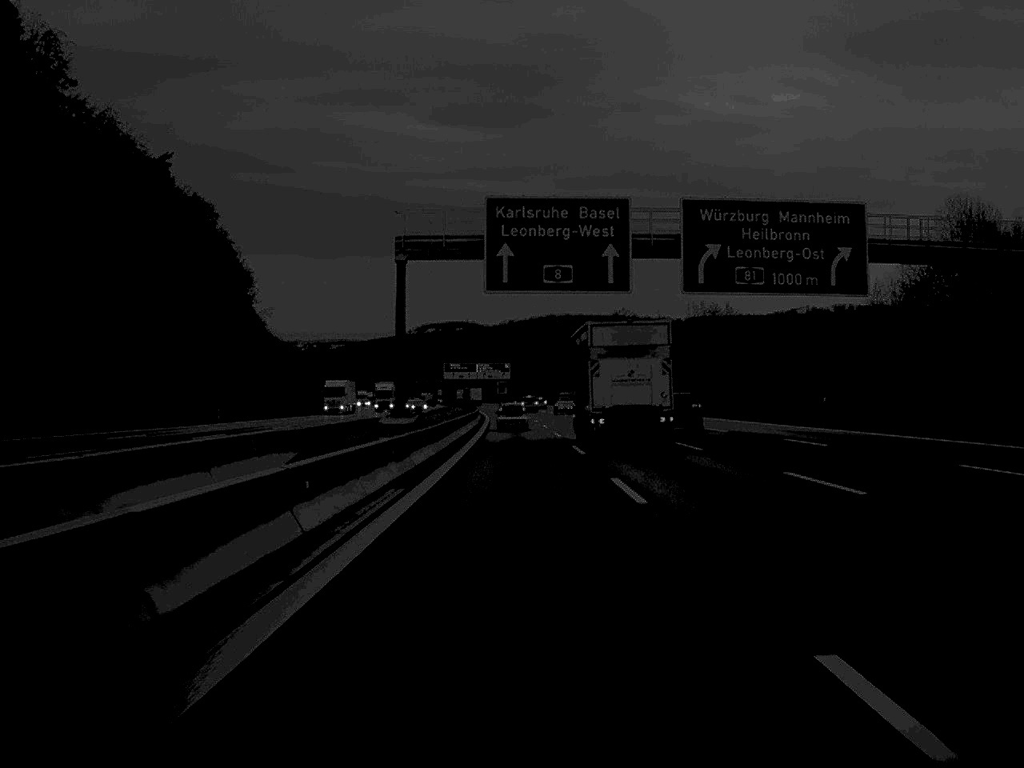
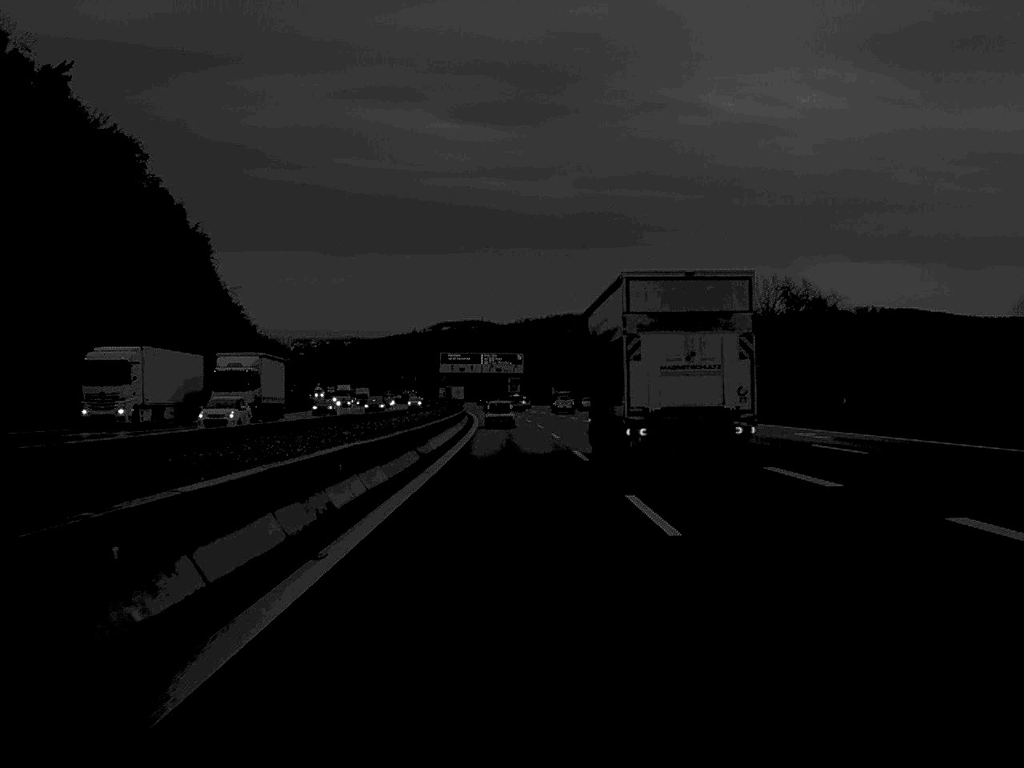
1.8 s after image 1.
(-0.3, +58.6) m; -1°
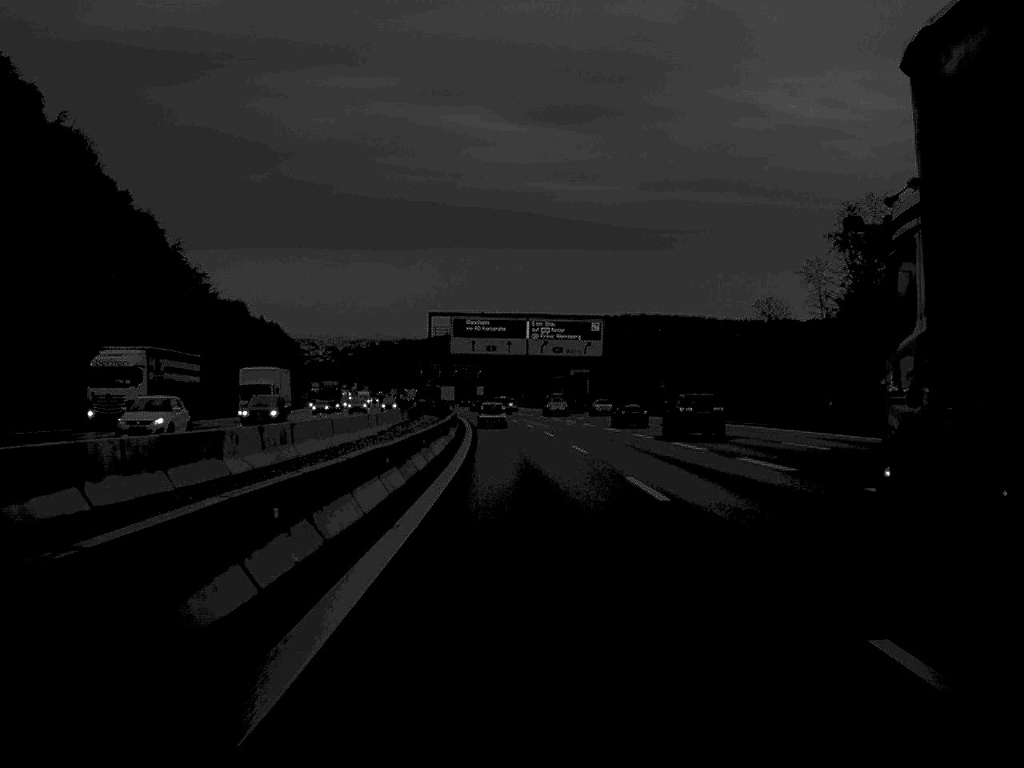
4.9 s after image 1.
(-2.6, +101.5) m; -2°
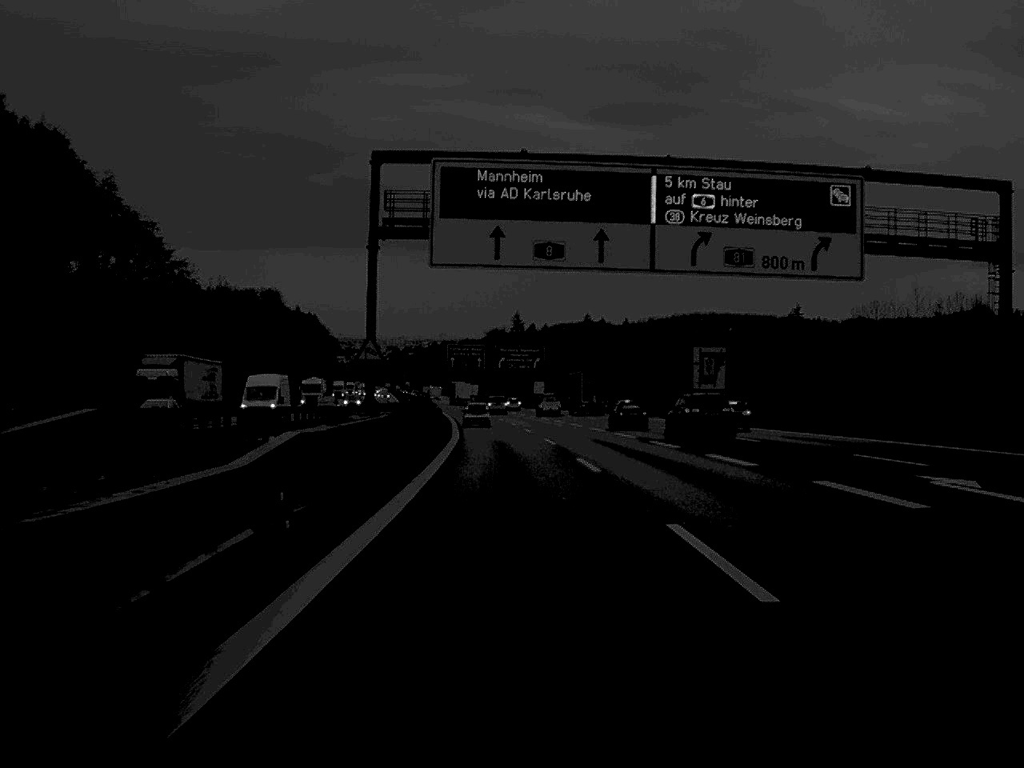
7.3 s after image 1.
(-2.0, +81.3) m; -3°
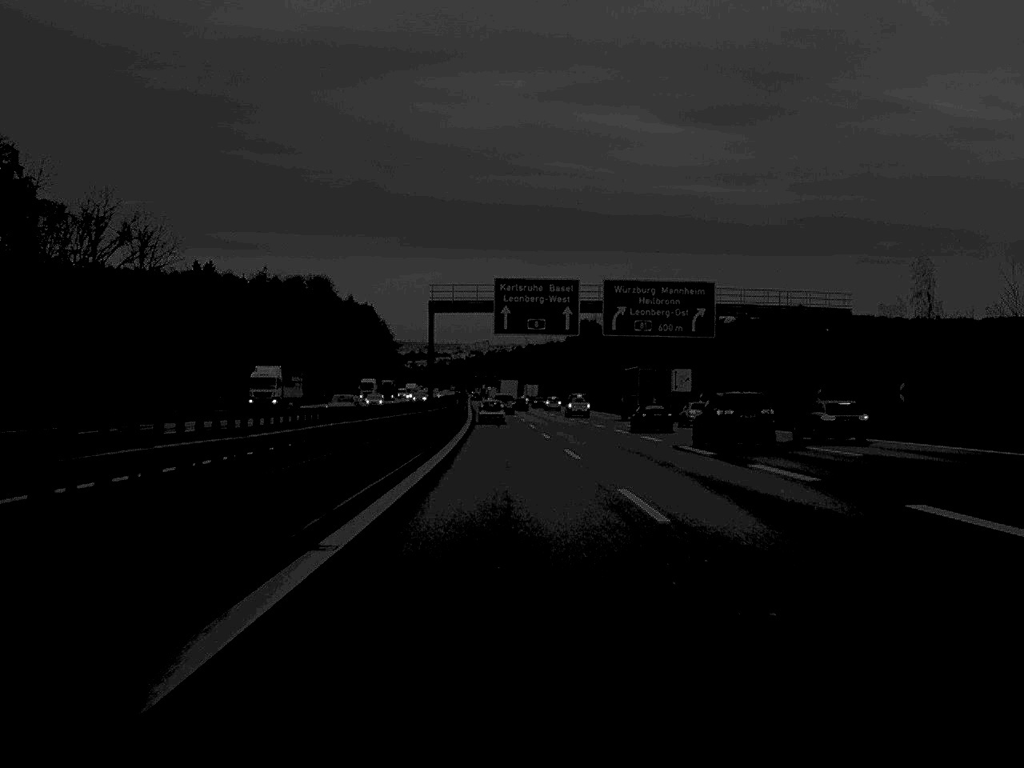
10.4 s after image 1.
(-3.8, +100.6) m; -4°
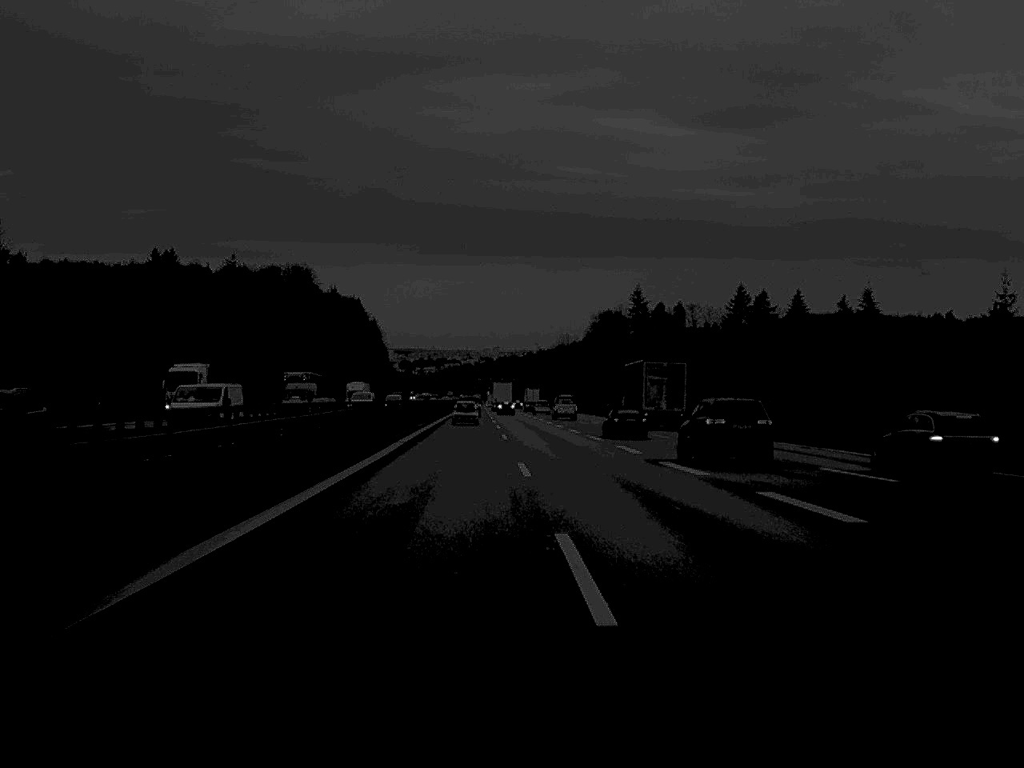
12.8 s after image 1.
(-0.5, +78.7) m; 0°
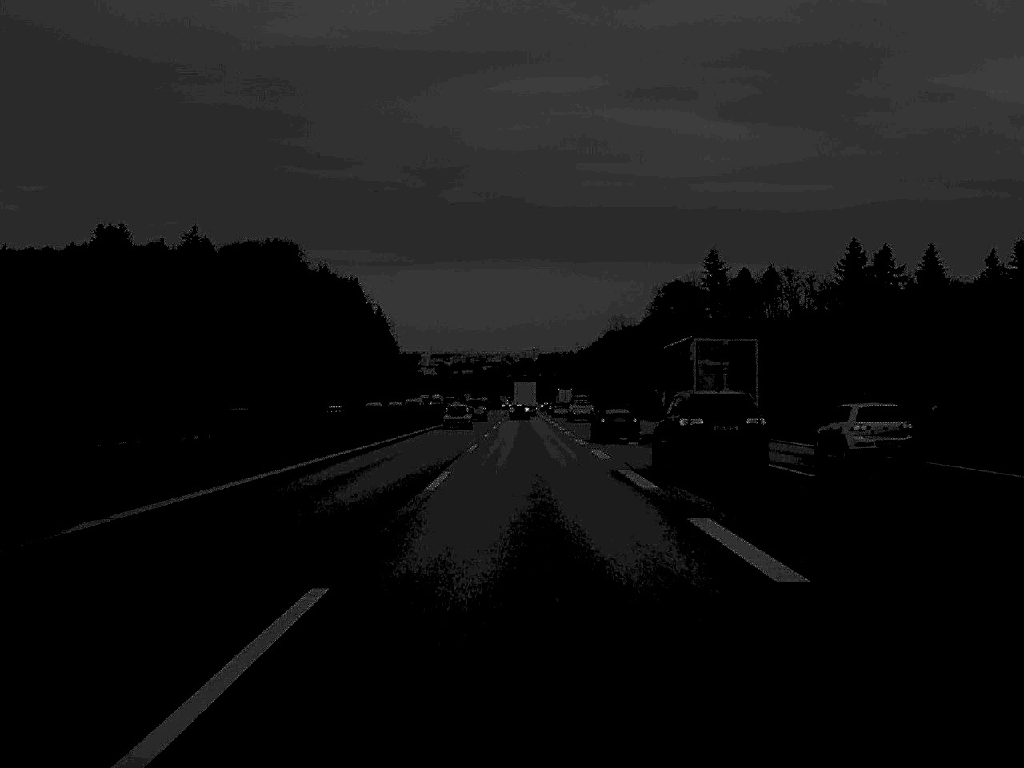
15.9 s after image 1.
(-1.1, +101.6) m; -2°
